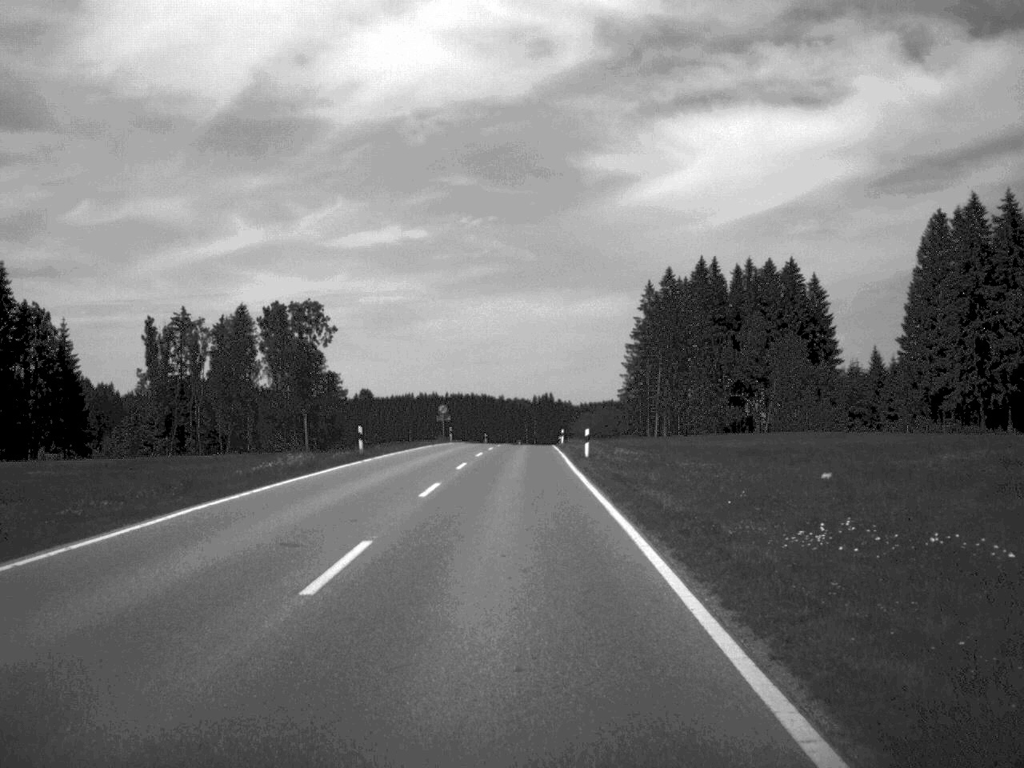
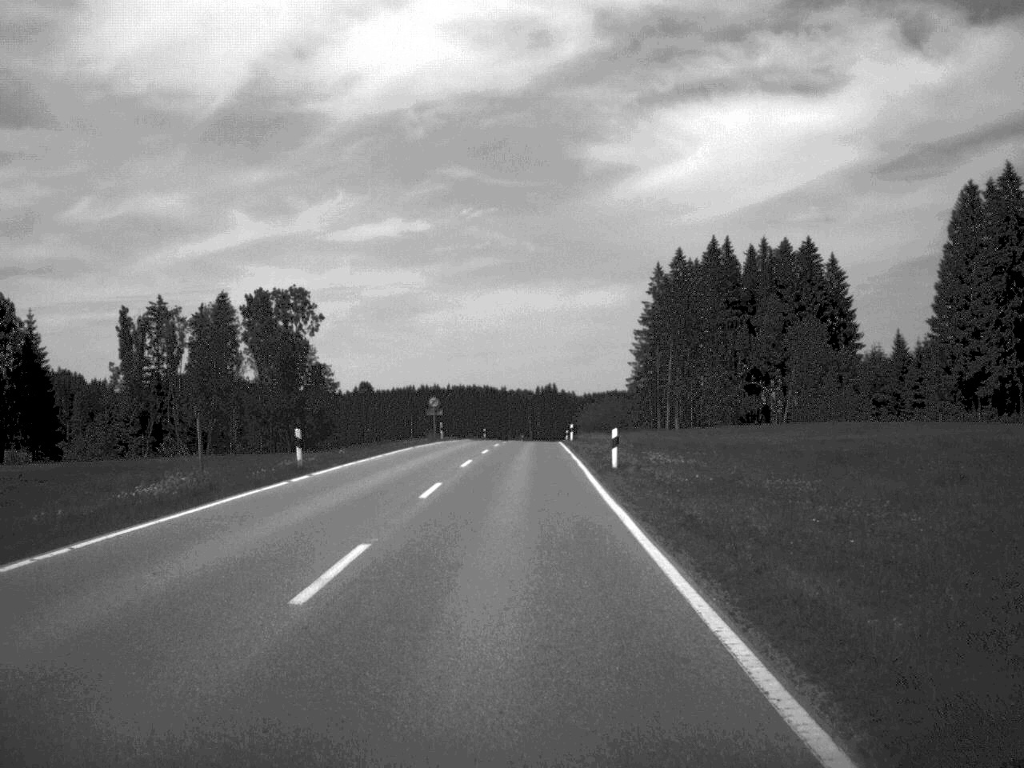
(0.0, +12.2) m; 0°
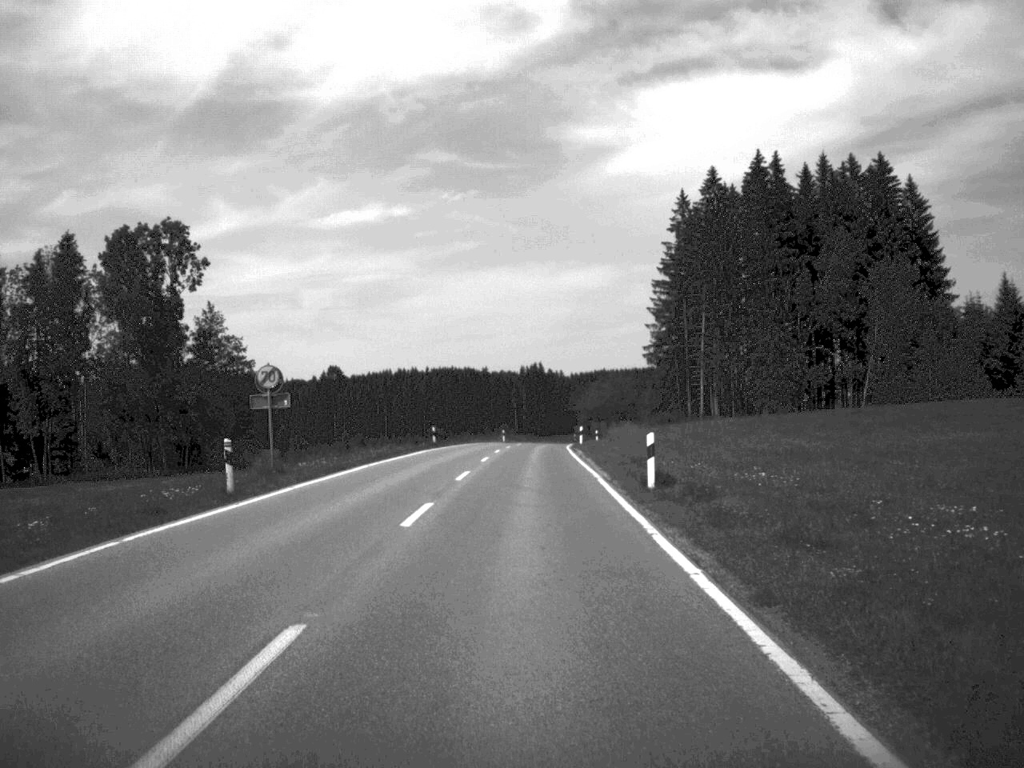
(+0.1, +51.9) m; +1°
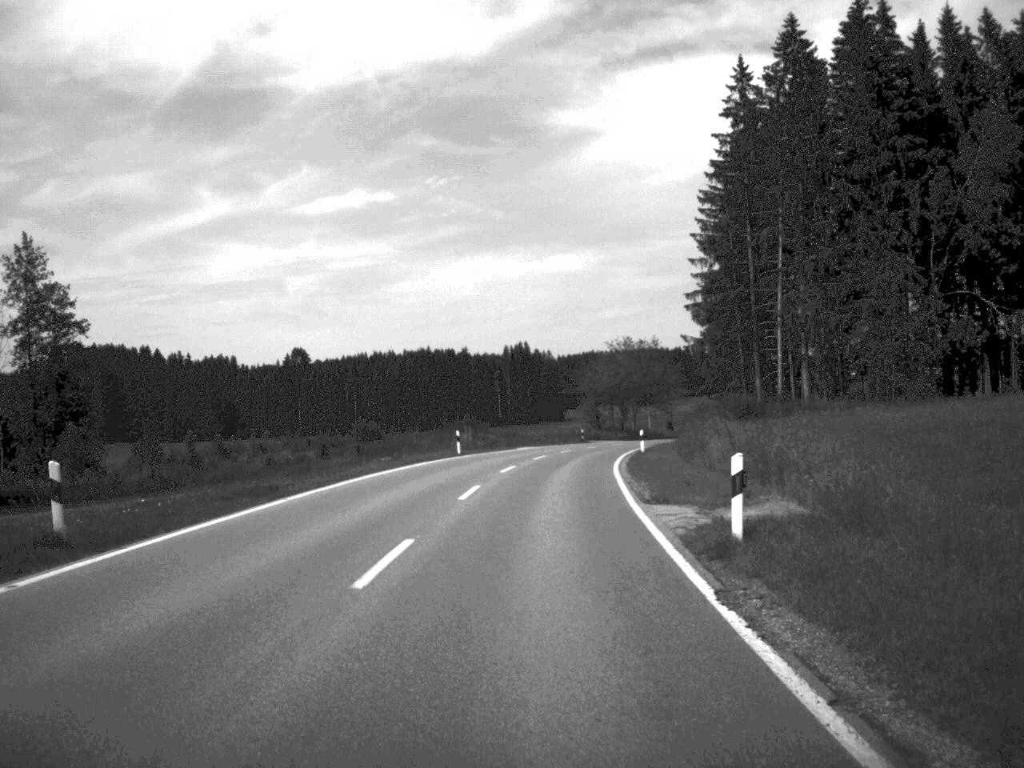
(+0.3, +52.0) m; +1°
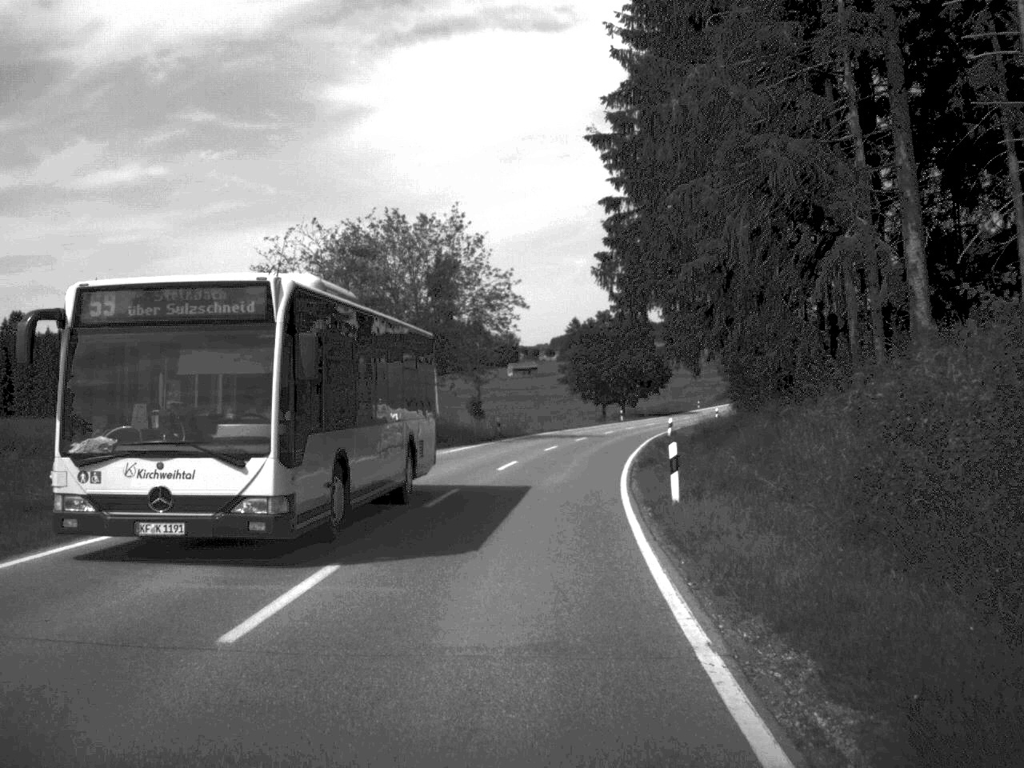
(+5.9, +72.5) m; +10°
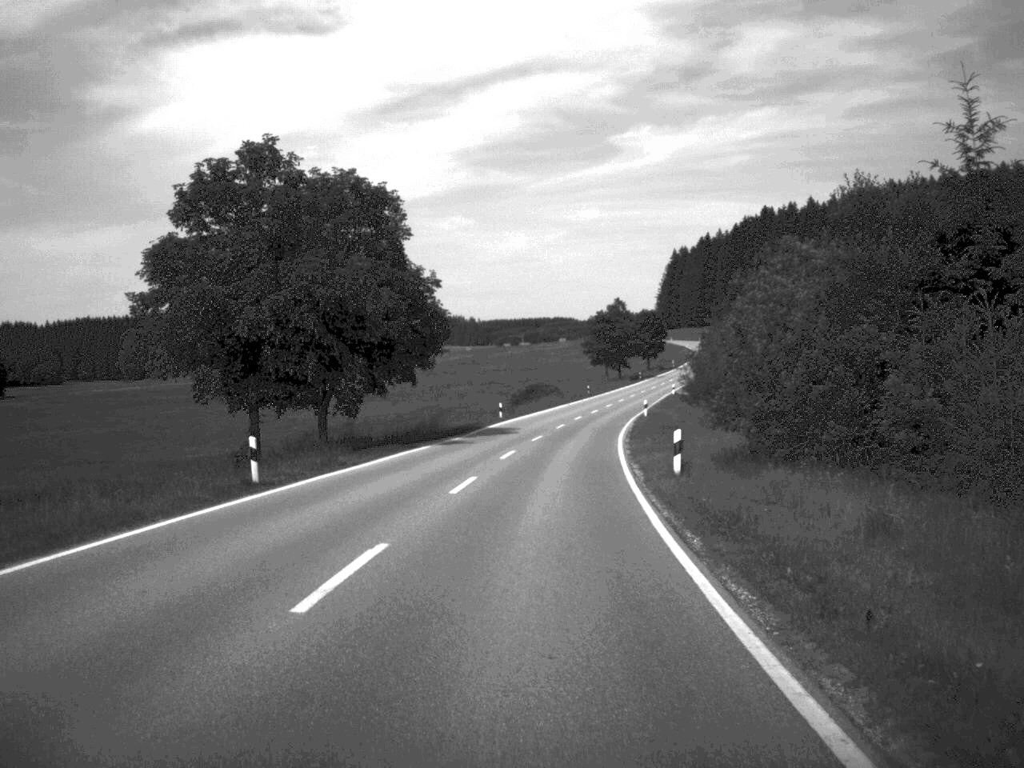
(+7.9, +79.6) m; +11°
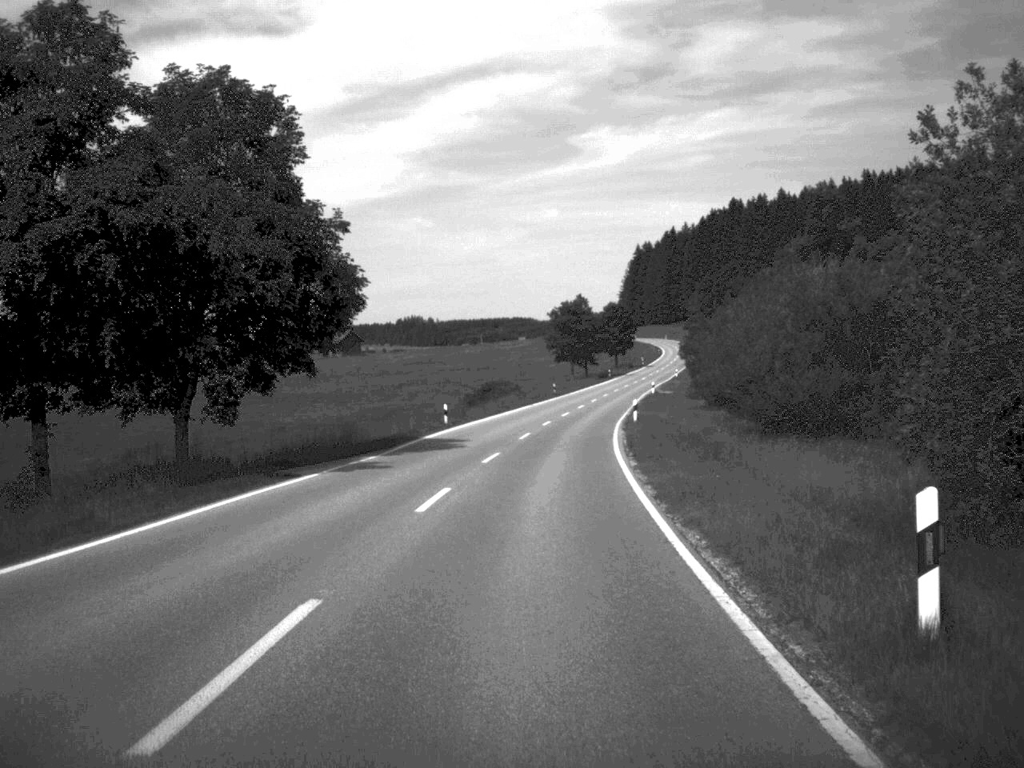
(+0.3, +16.0) m; +2°
